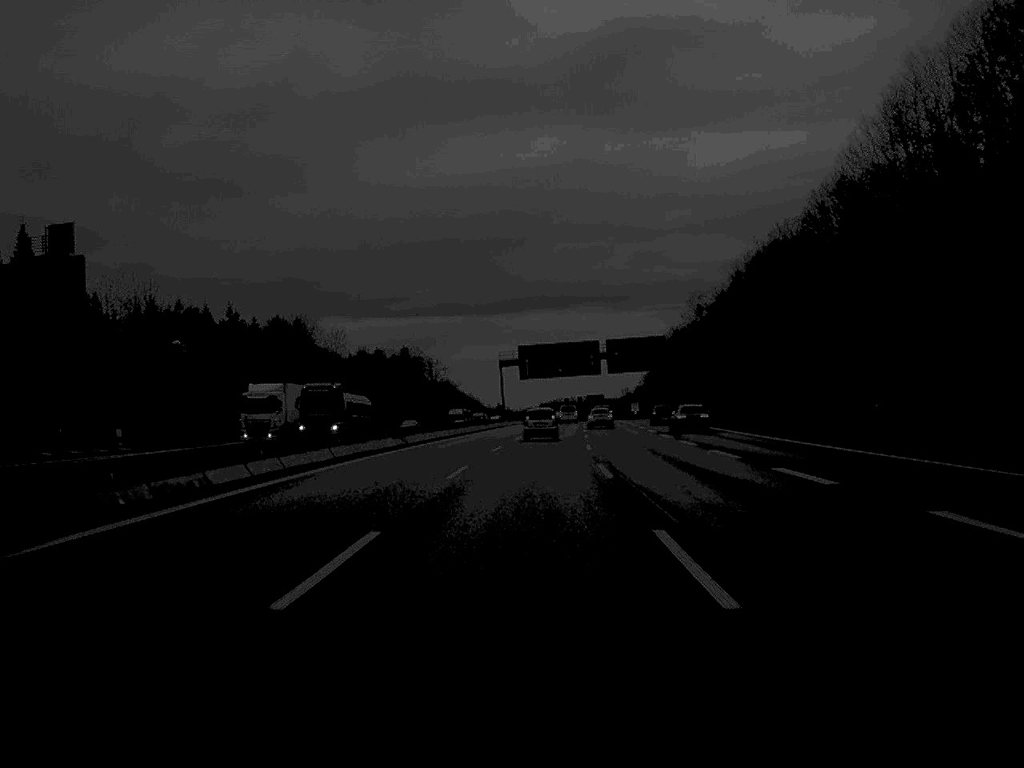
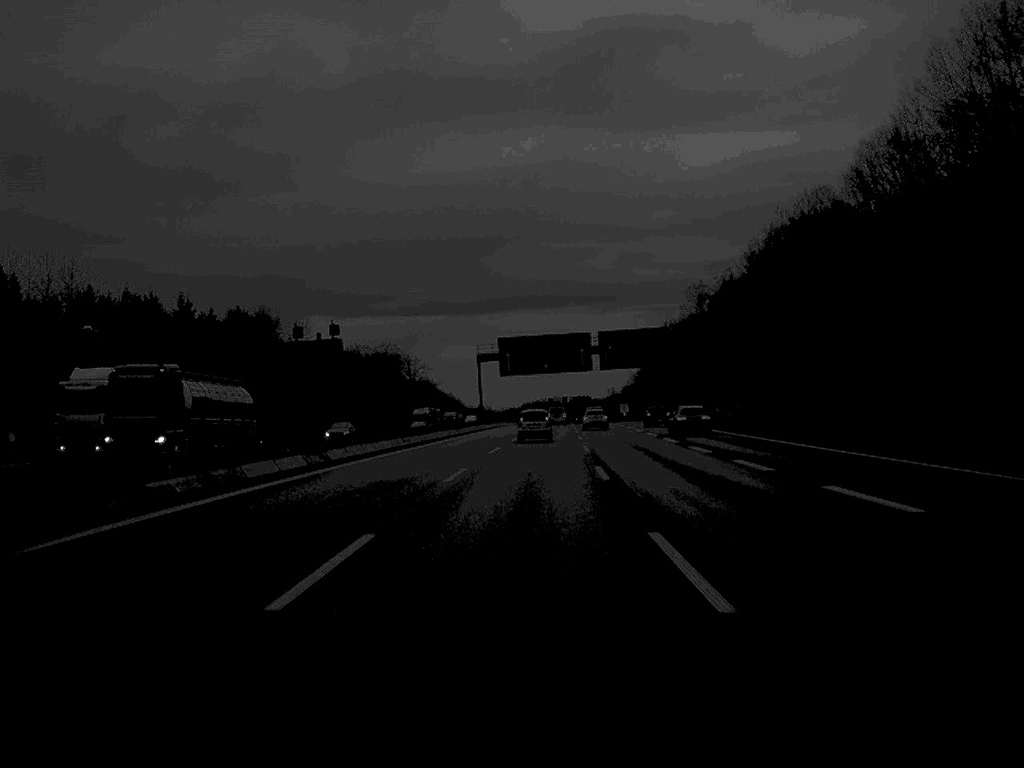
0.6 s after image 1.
(+0.1, +17.7) m; +1°
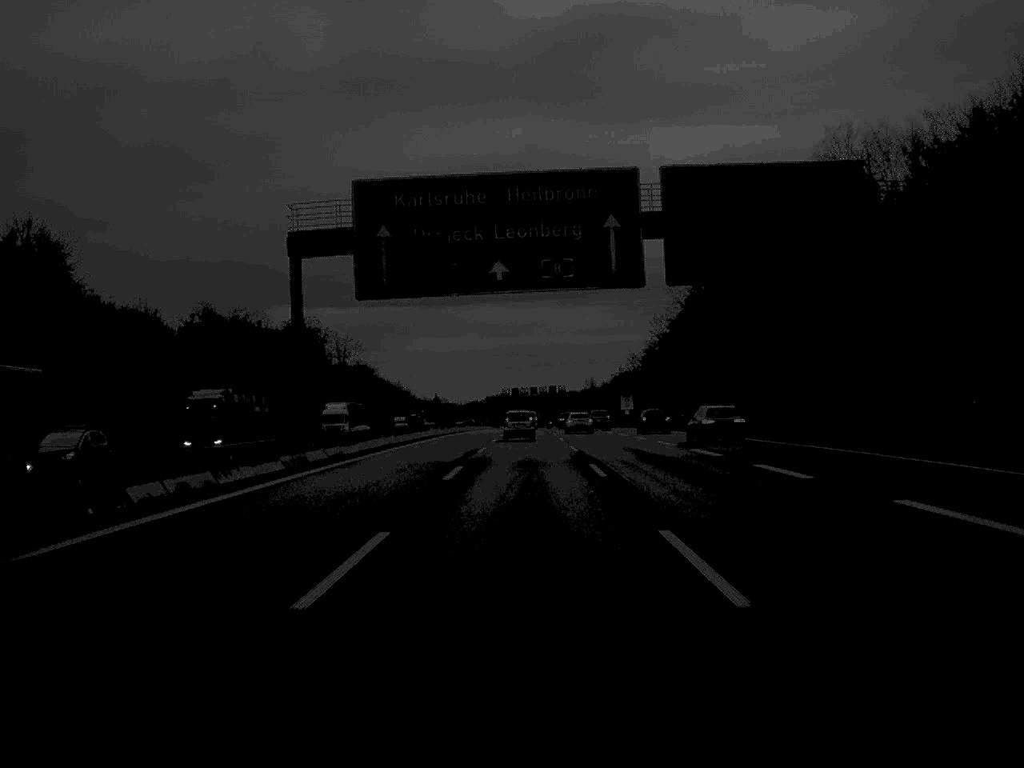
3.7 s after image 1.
(+1.7, +88.6) m; +2°
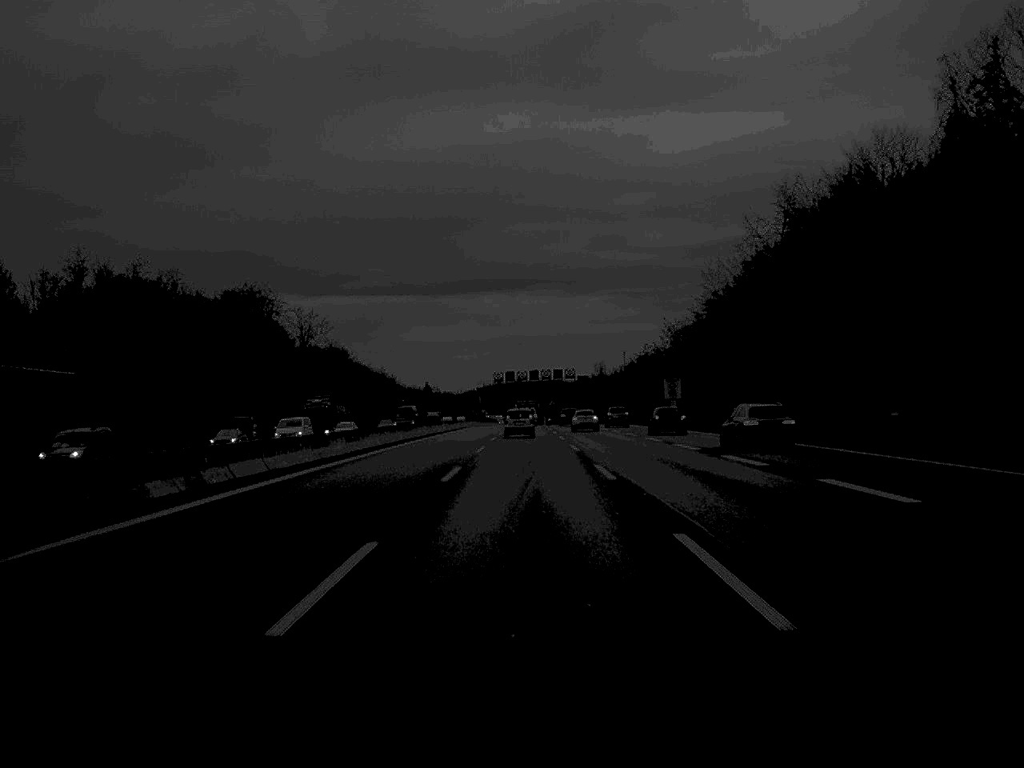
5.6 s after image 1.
(0.0, +54.8) m; 0°
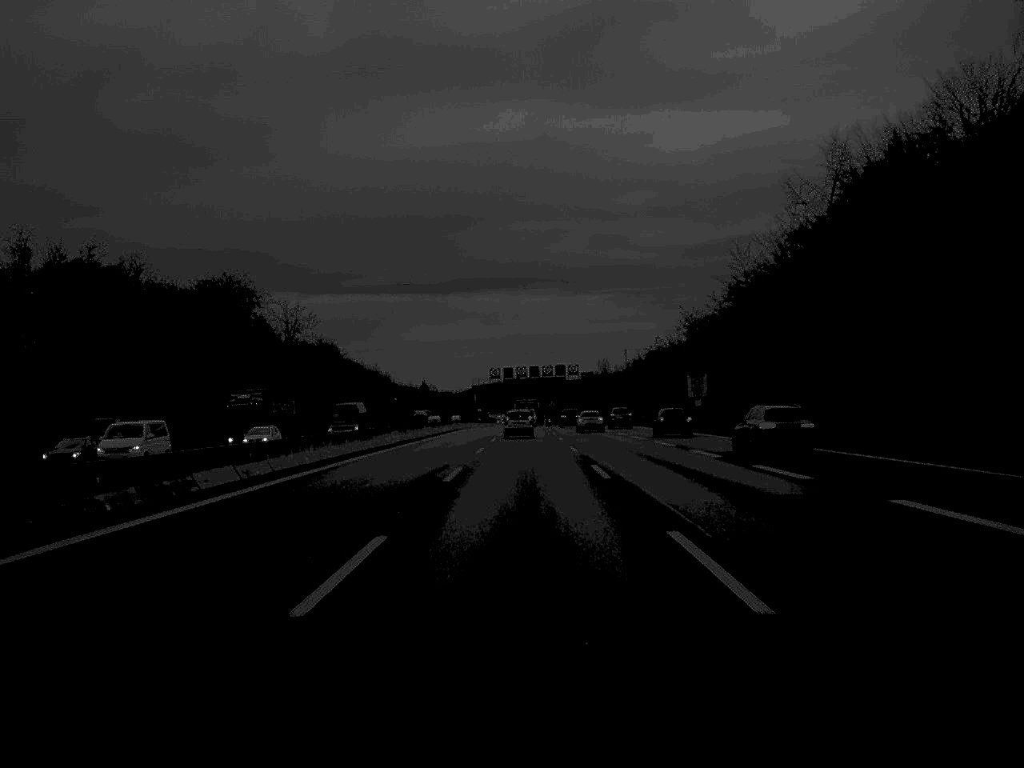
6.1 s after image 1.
(0.0, +16.9) m; 0°
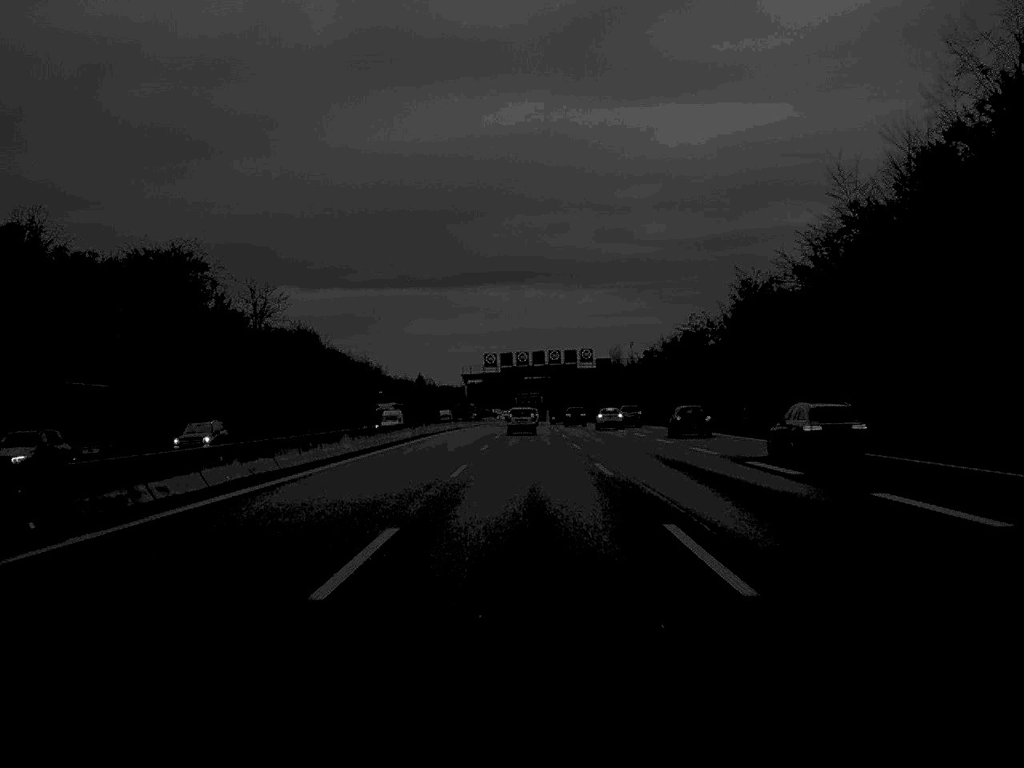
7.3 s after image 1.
(0.0, +34.7) m; 0°
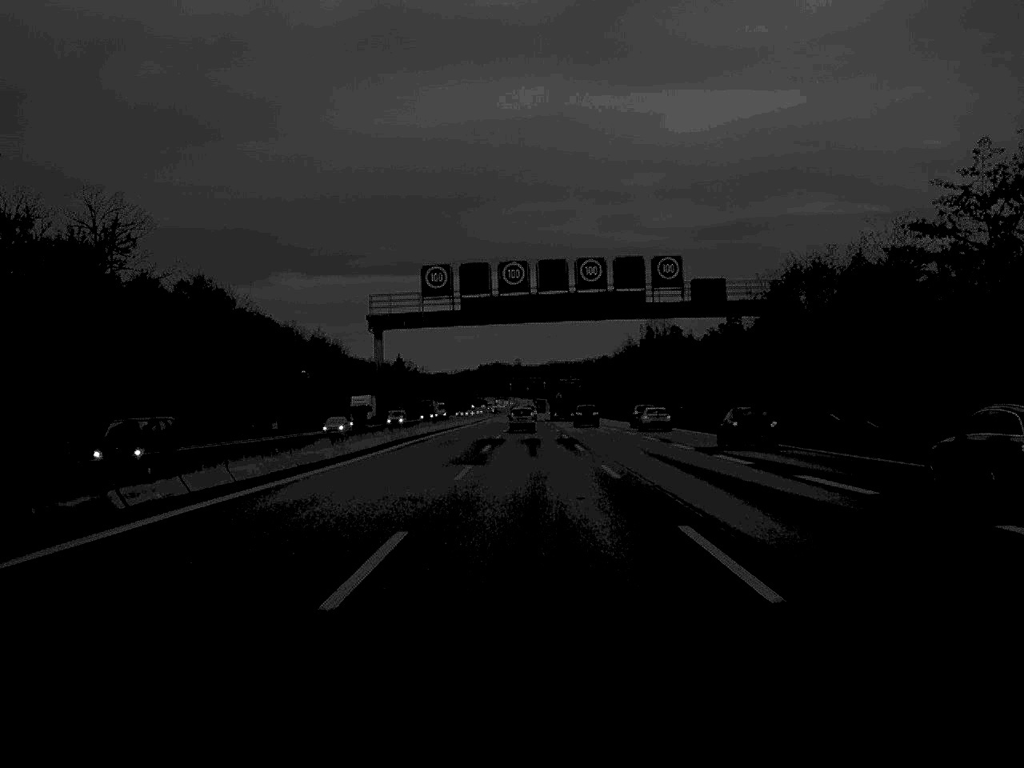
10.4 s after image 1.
(+0.1, +89.4) m; 0°
